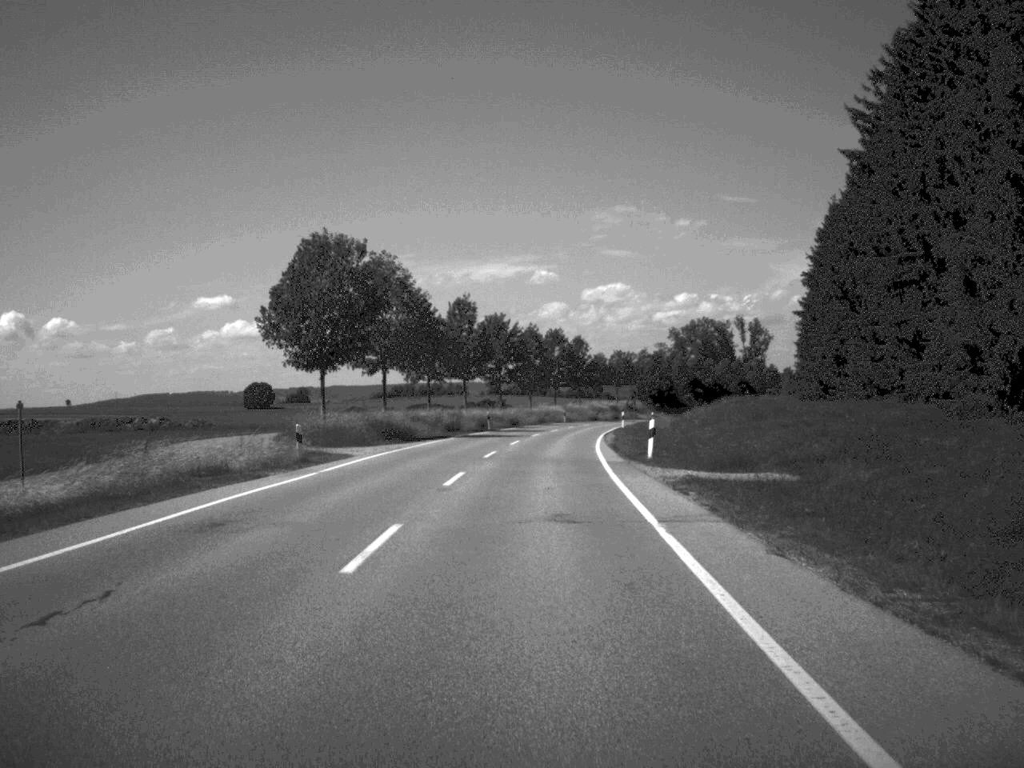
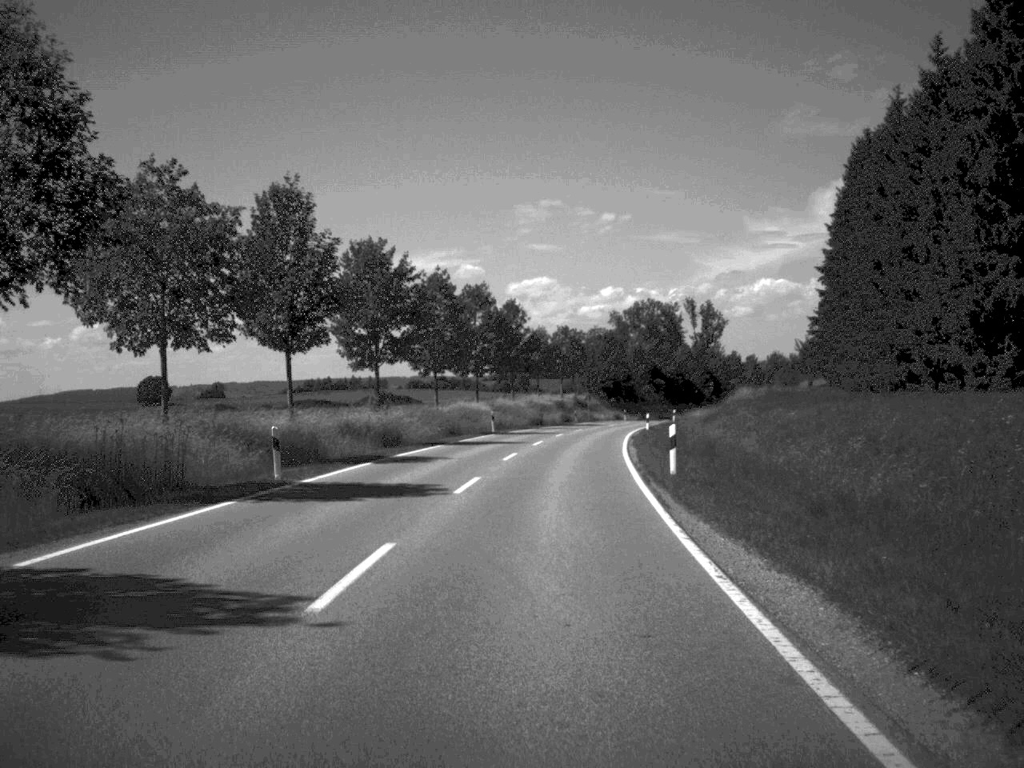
(+1.2, +48.5) m; +3°
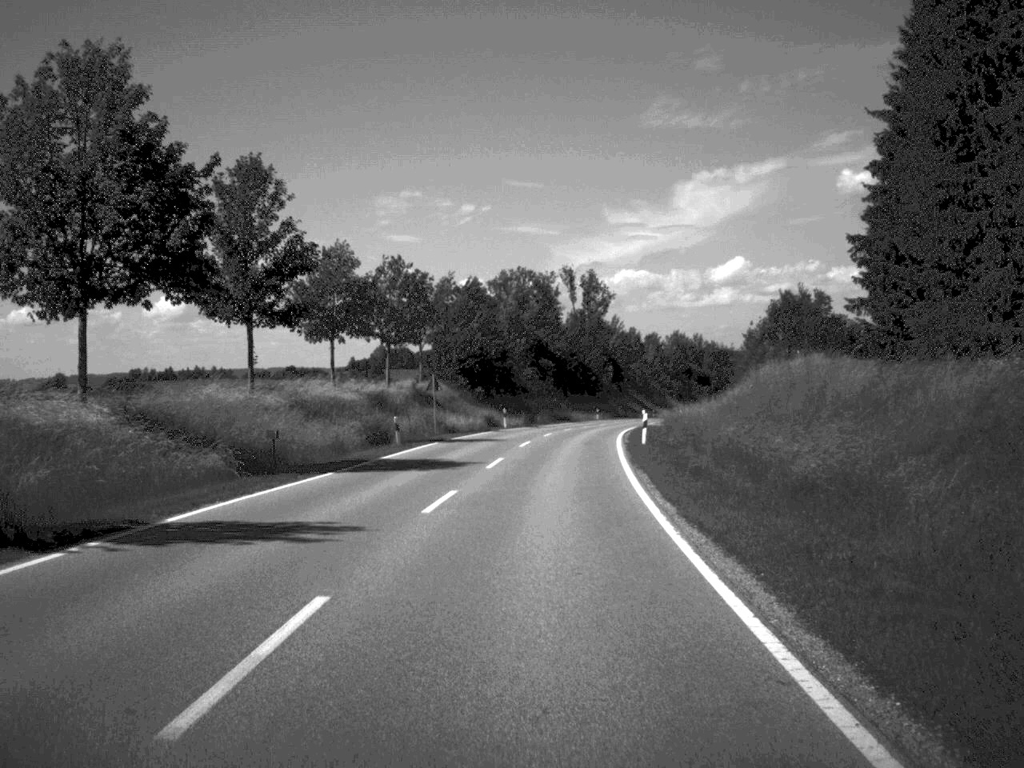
(+3.4, +61.4) m; +6°
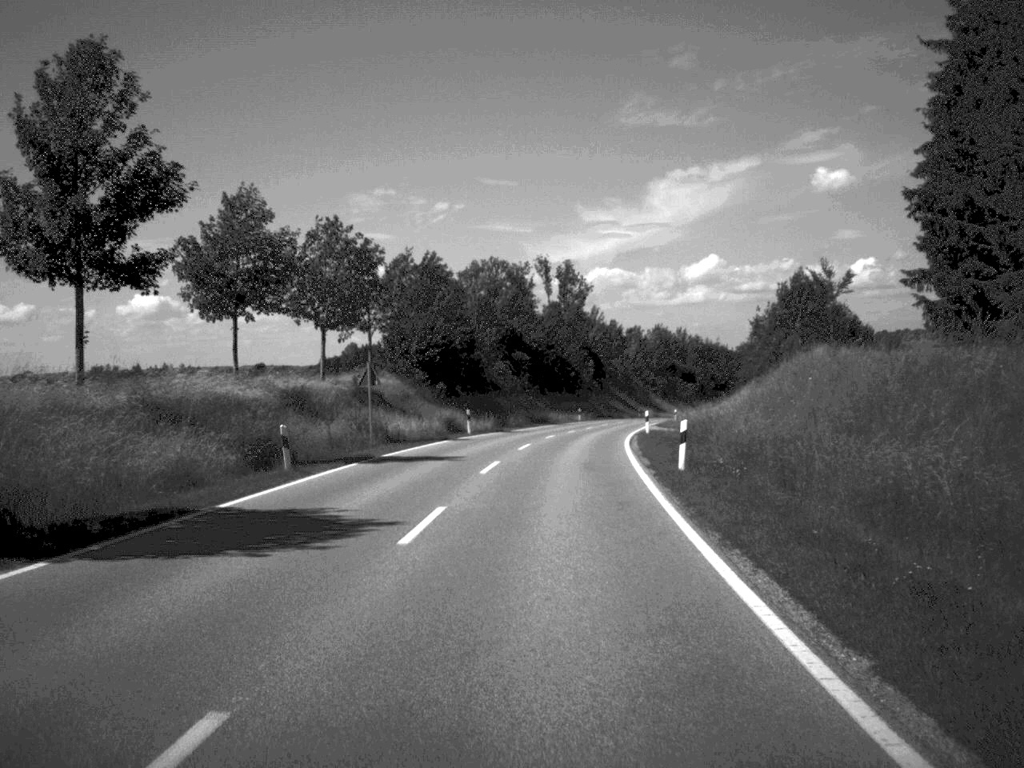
(+0.1, +15.4) m; +1°
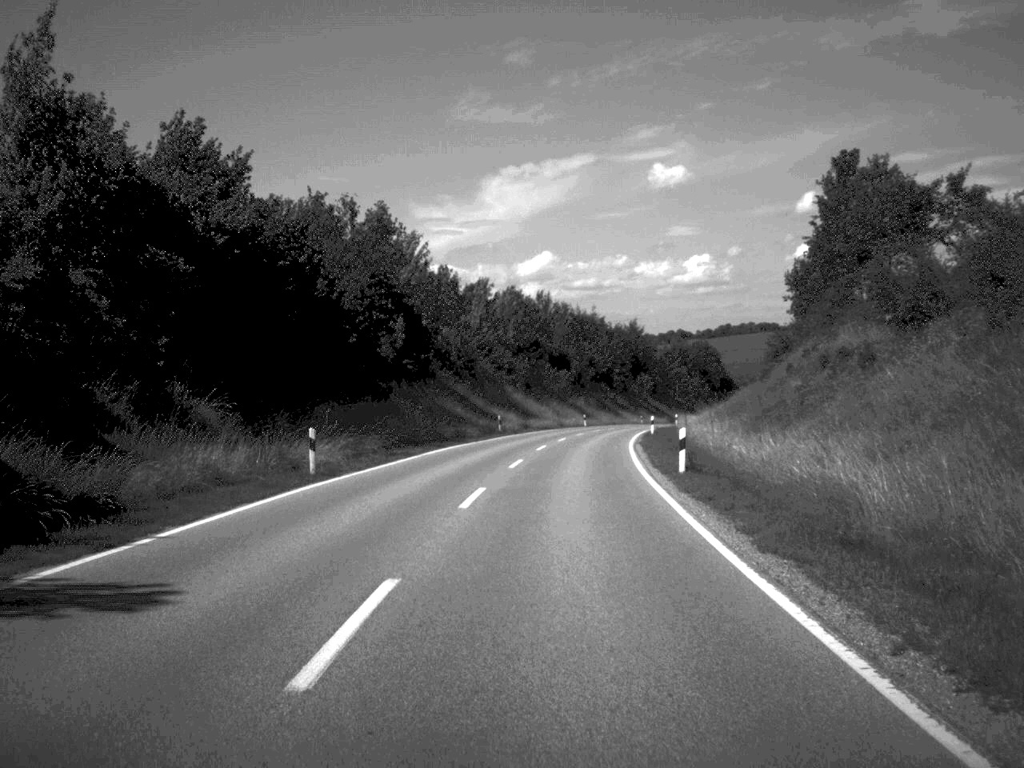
(+5.0, +75.8) m; +7°
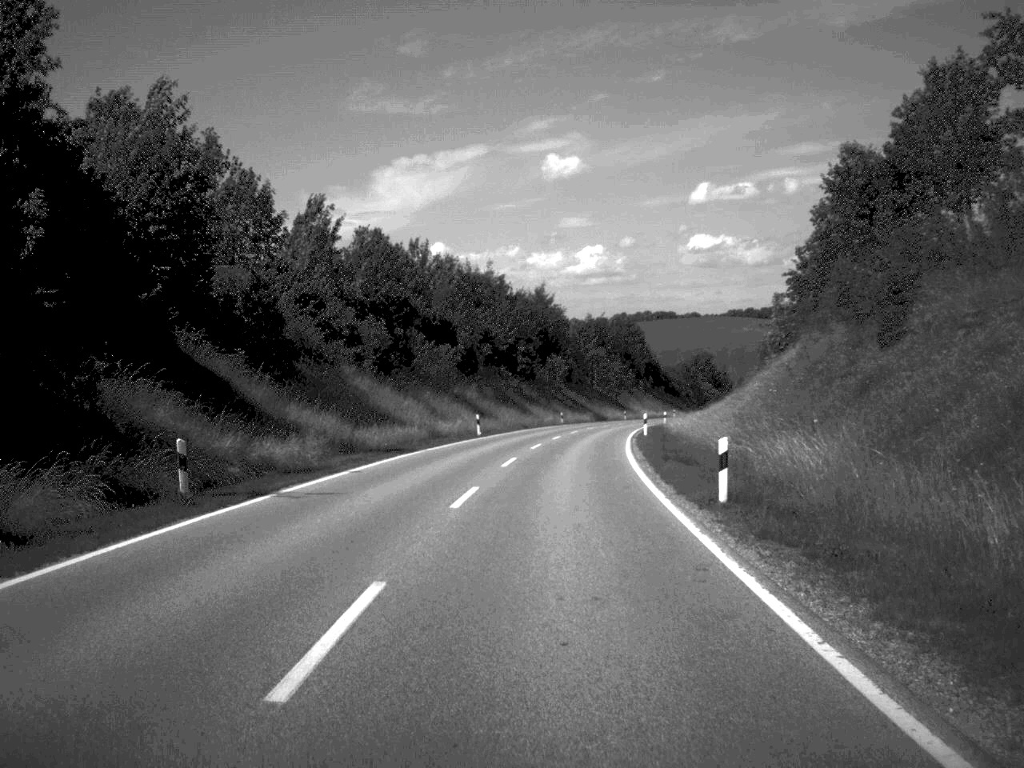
(+2.0, +46.9) m; +5°
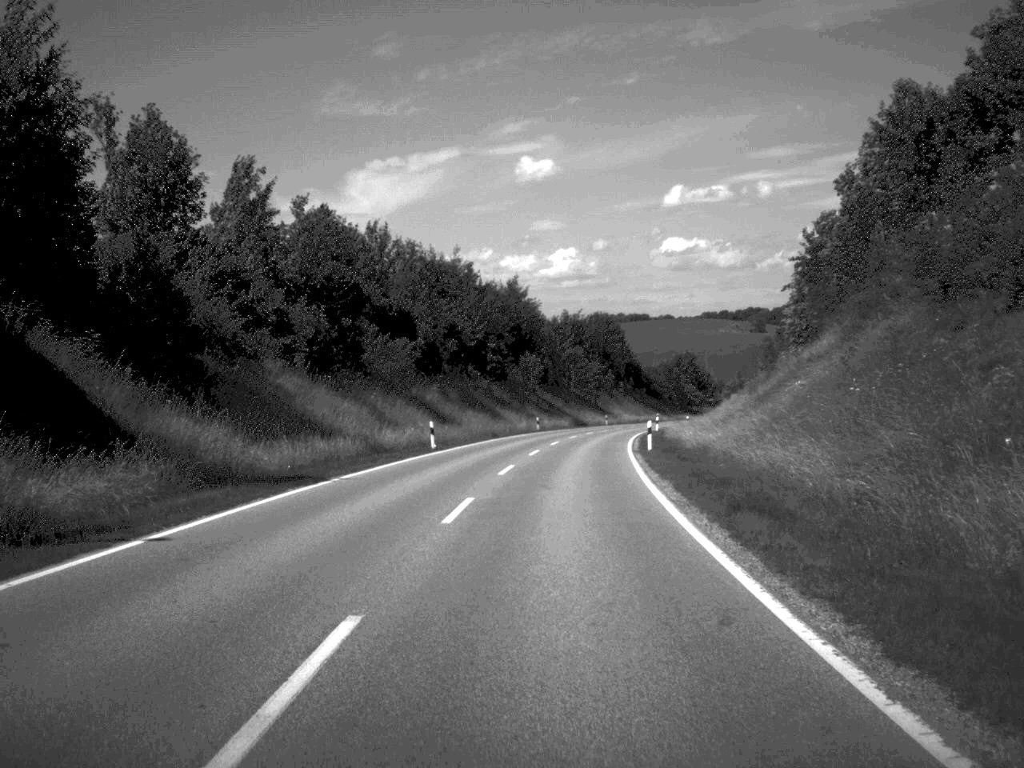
(+0.1, +13.3) m; +1°
